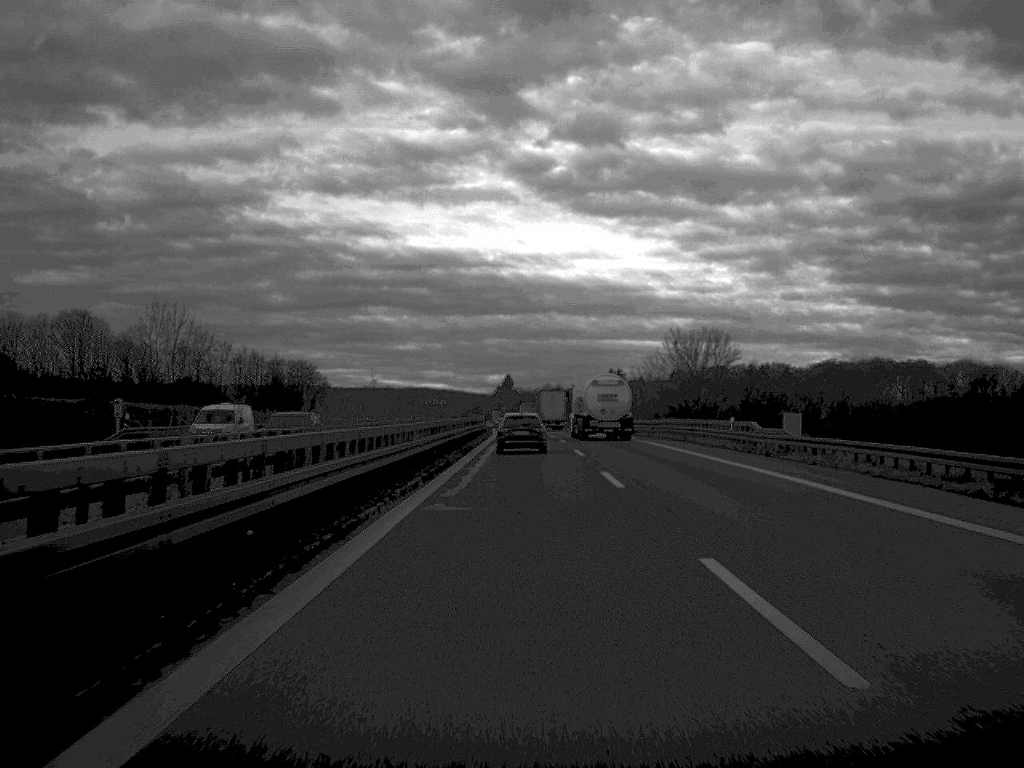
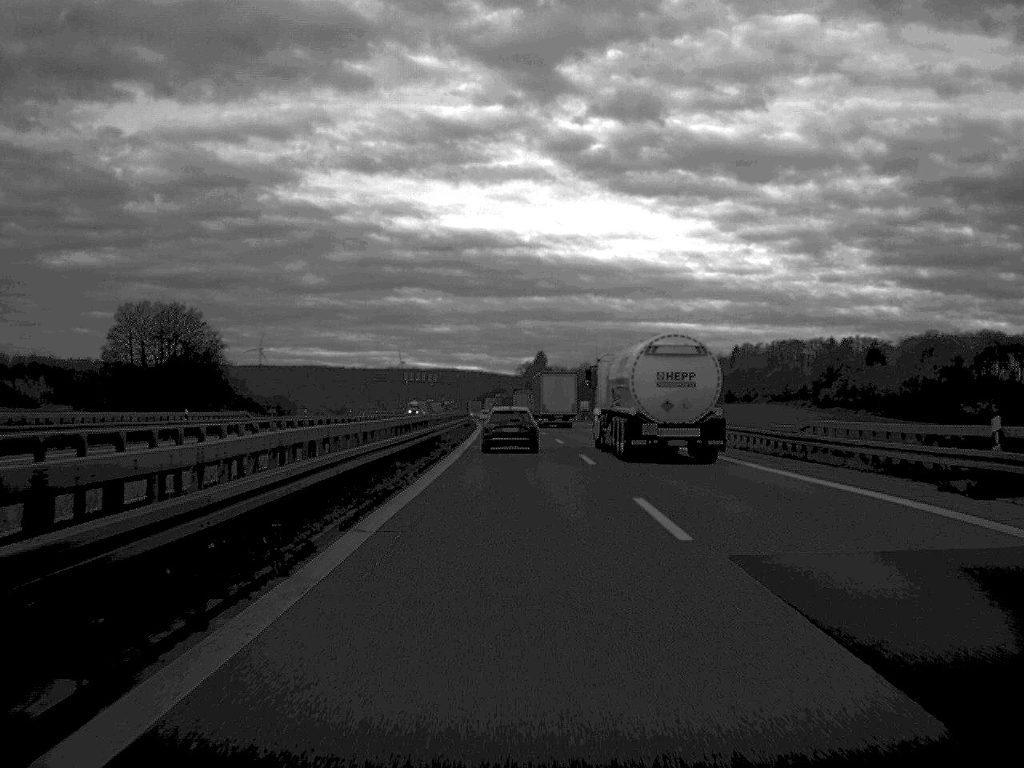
(-1.0, +118.1) m; -2°
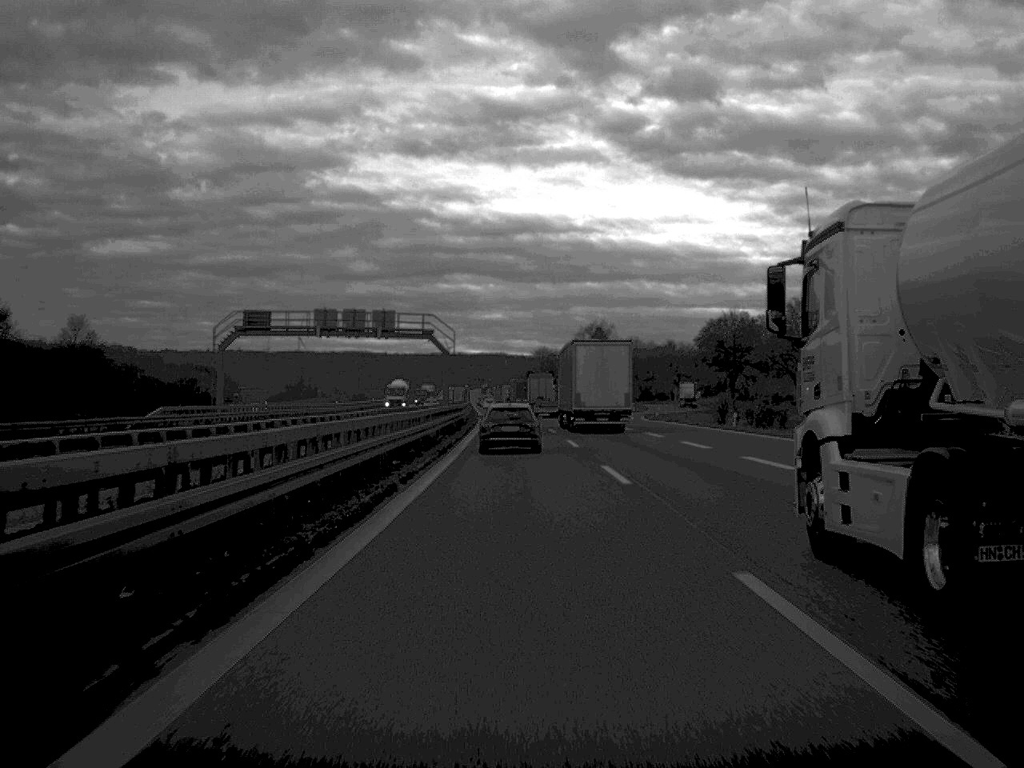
(-2.3, +116.8) m; -2°
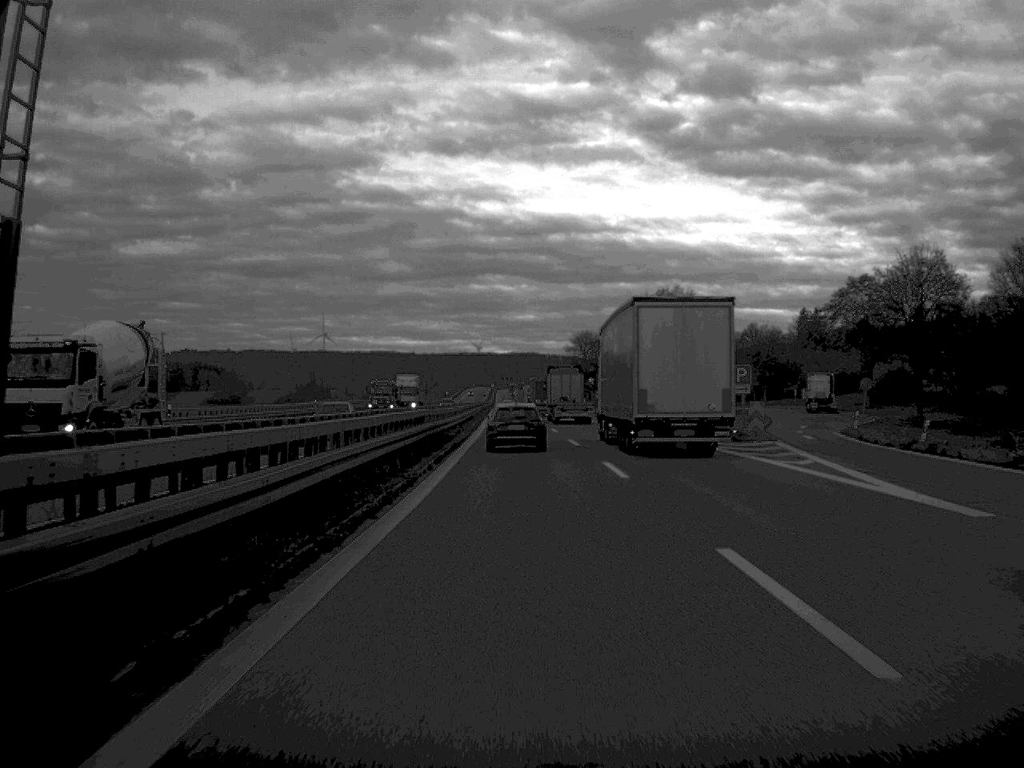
(-0.9, +69.4) m; -1°
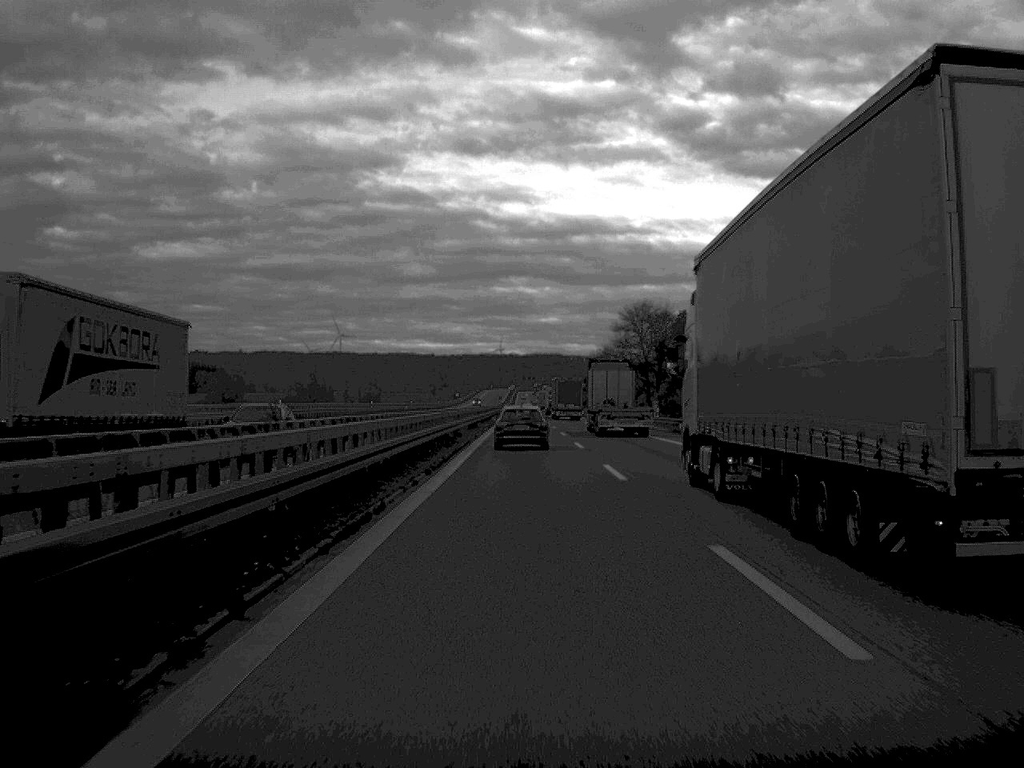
(-0.7, +71.3) m; -1°
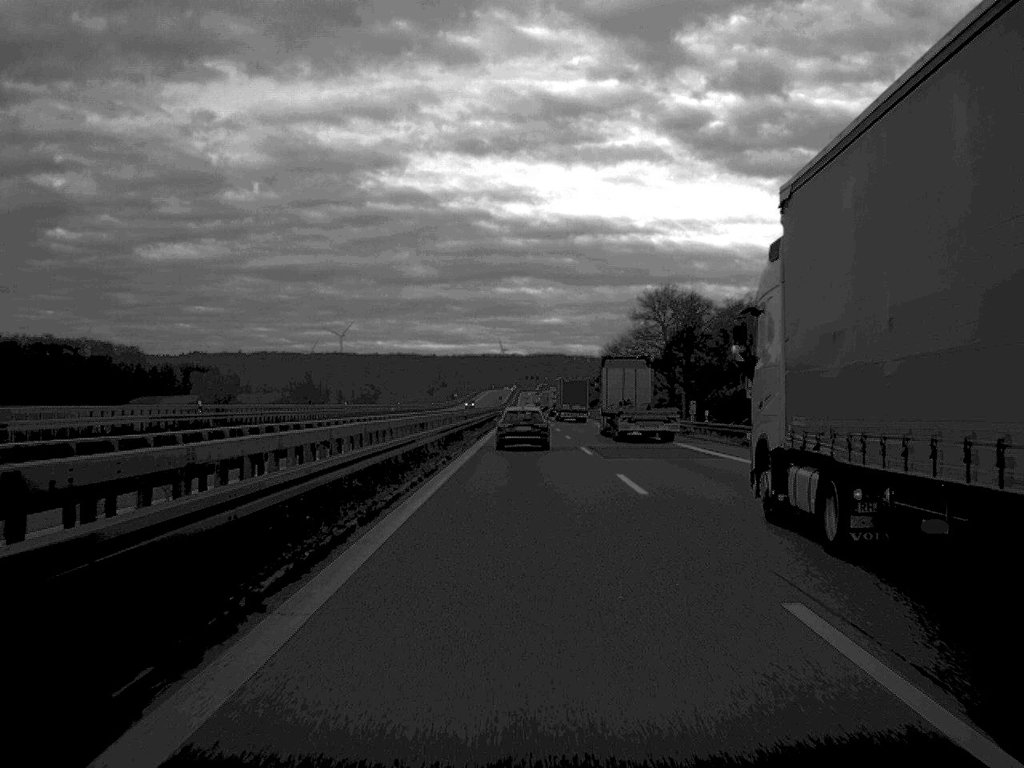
(0.0, +22.2) m; 0°
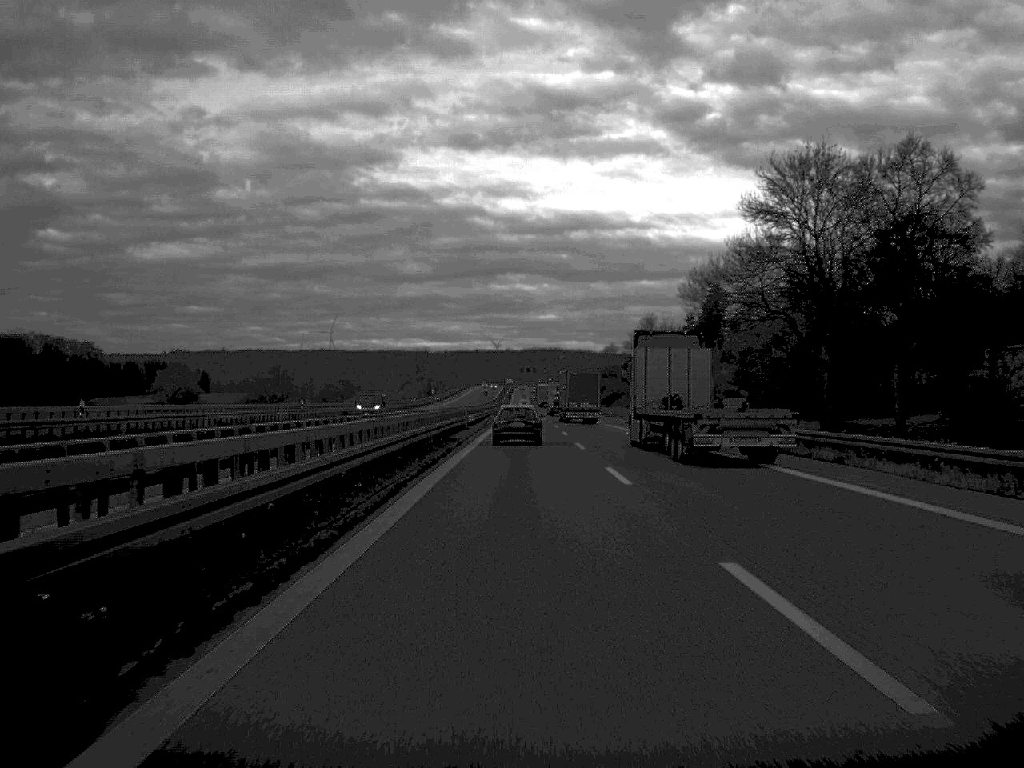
(0.0, +69.0) m; 0°
